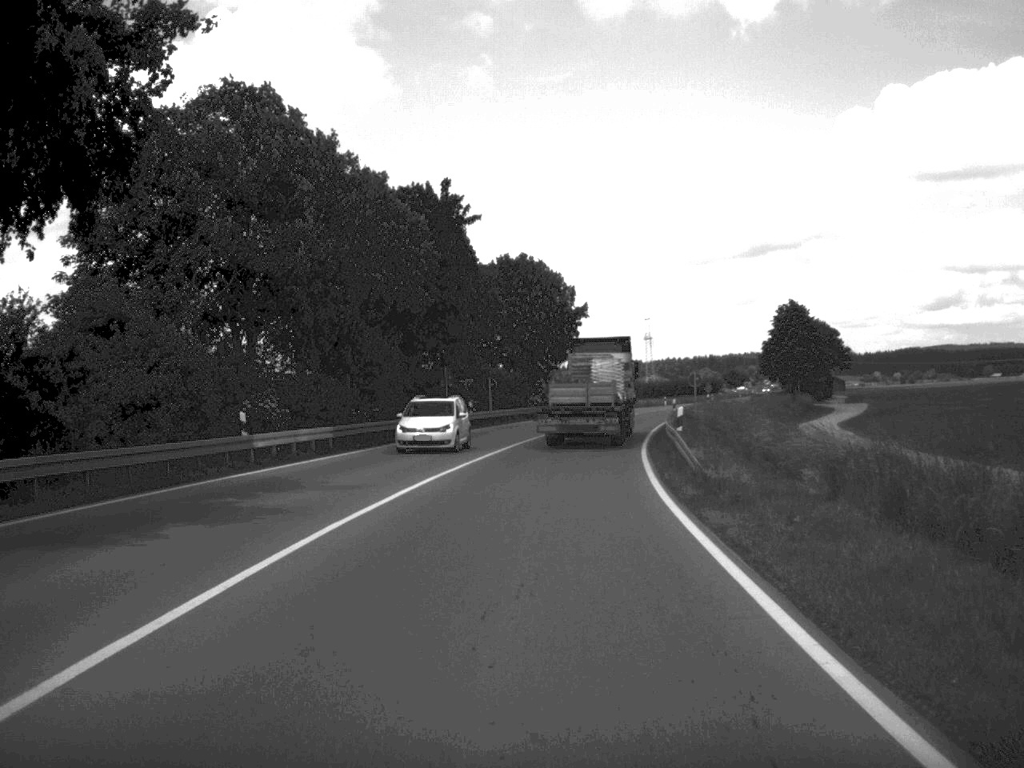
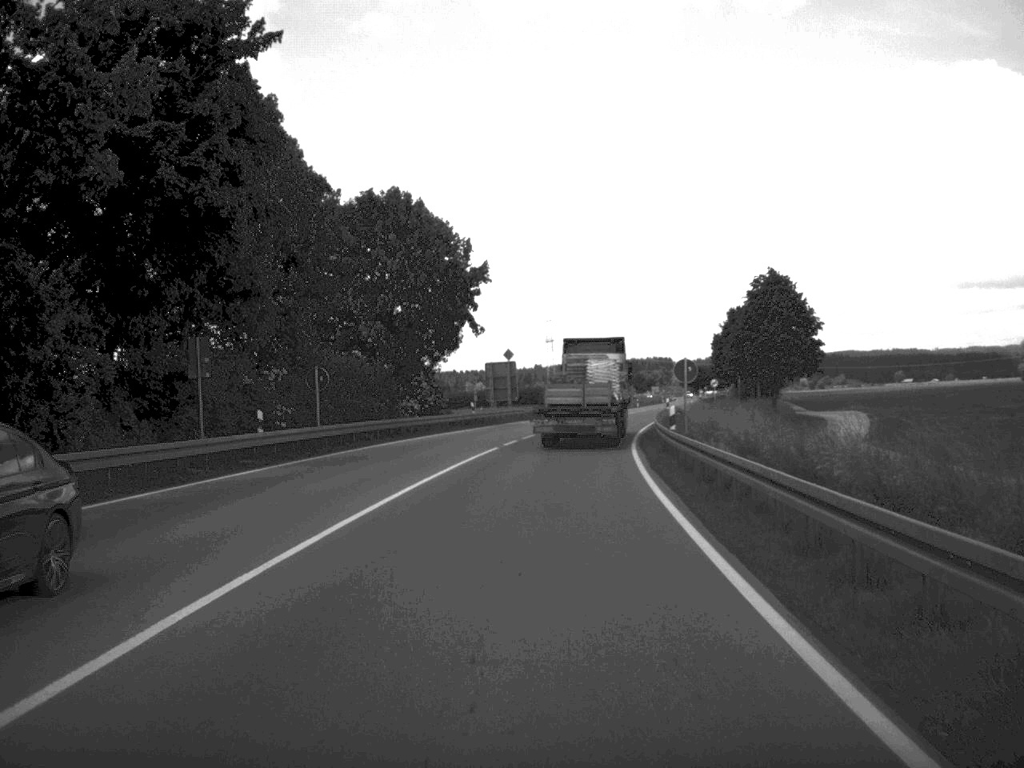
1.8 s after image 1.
(+1.2, +31.9) m; +4°
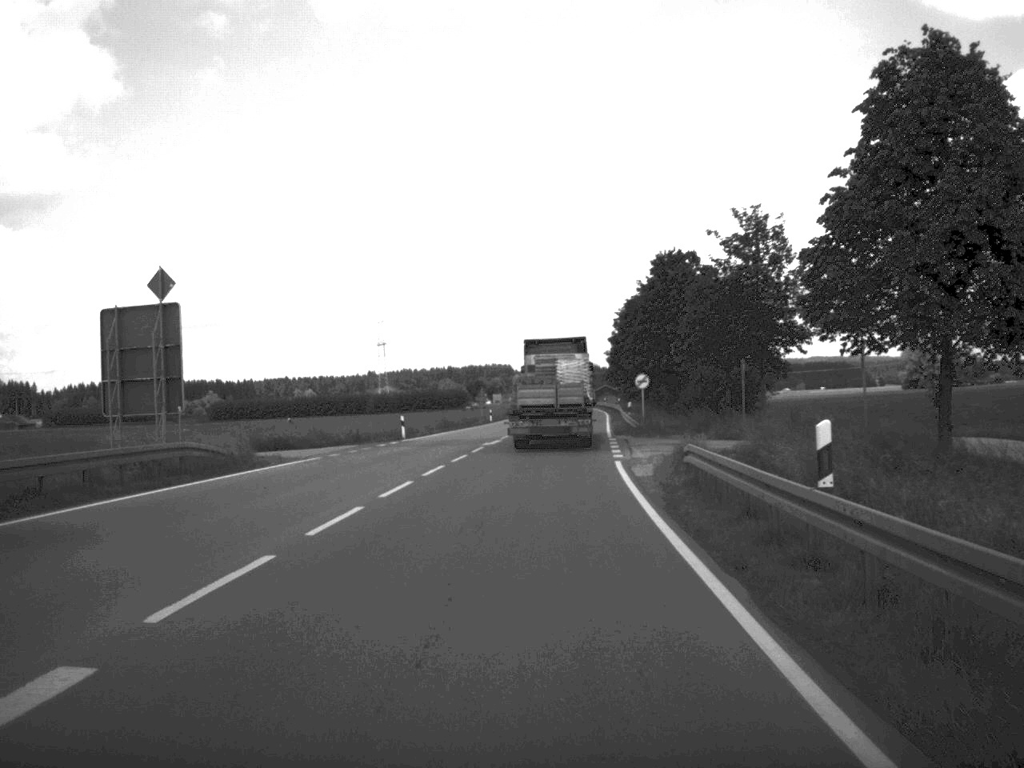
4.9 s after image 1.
(+3.3, +56.1) m; +7°
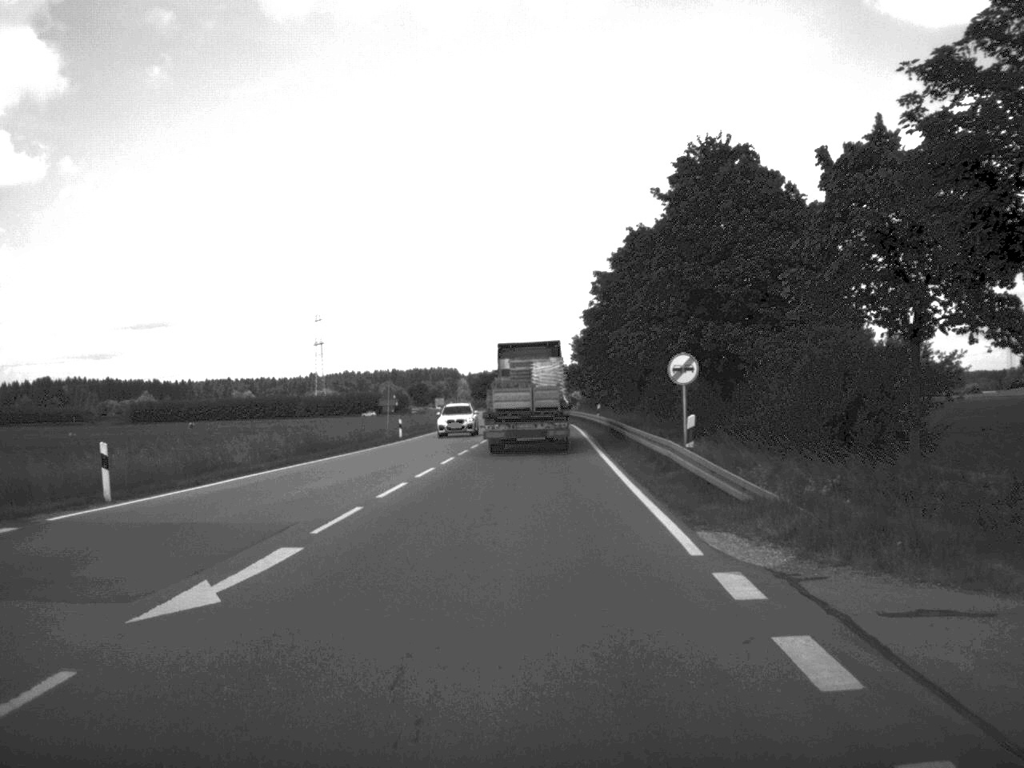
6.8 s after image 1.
(+0.8, +34.8) m; +2°
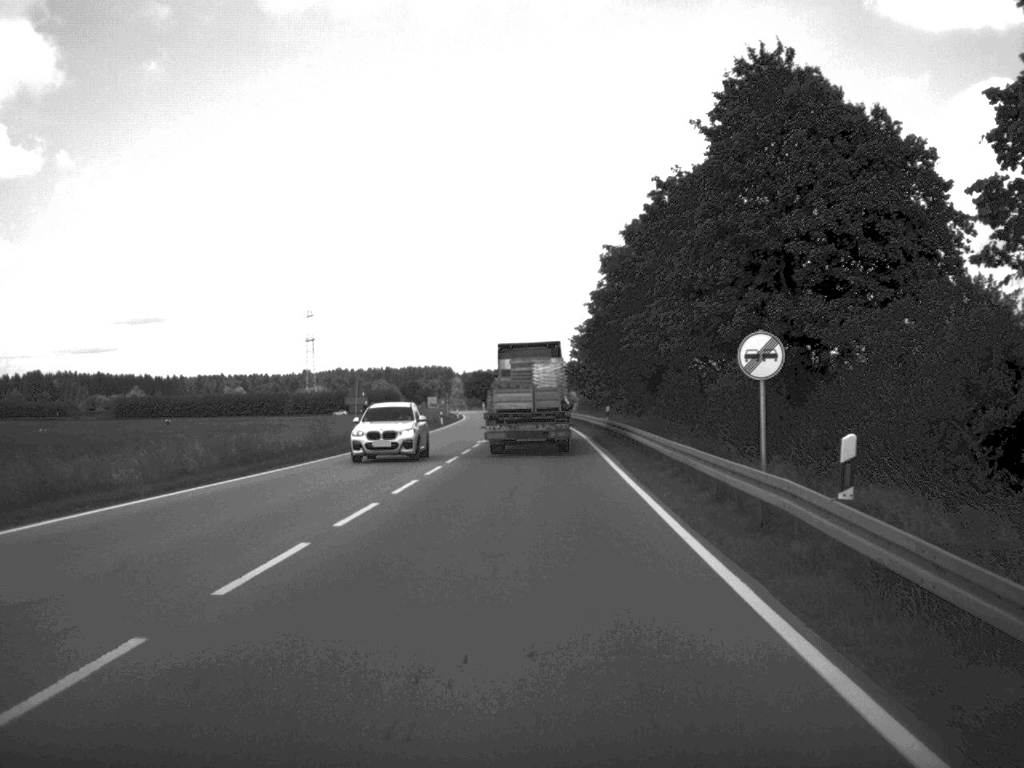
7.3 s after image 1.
(0.0, +10.8) m; 0°
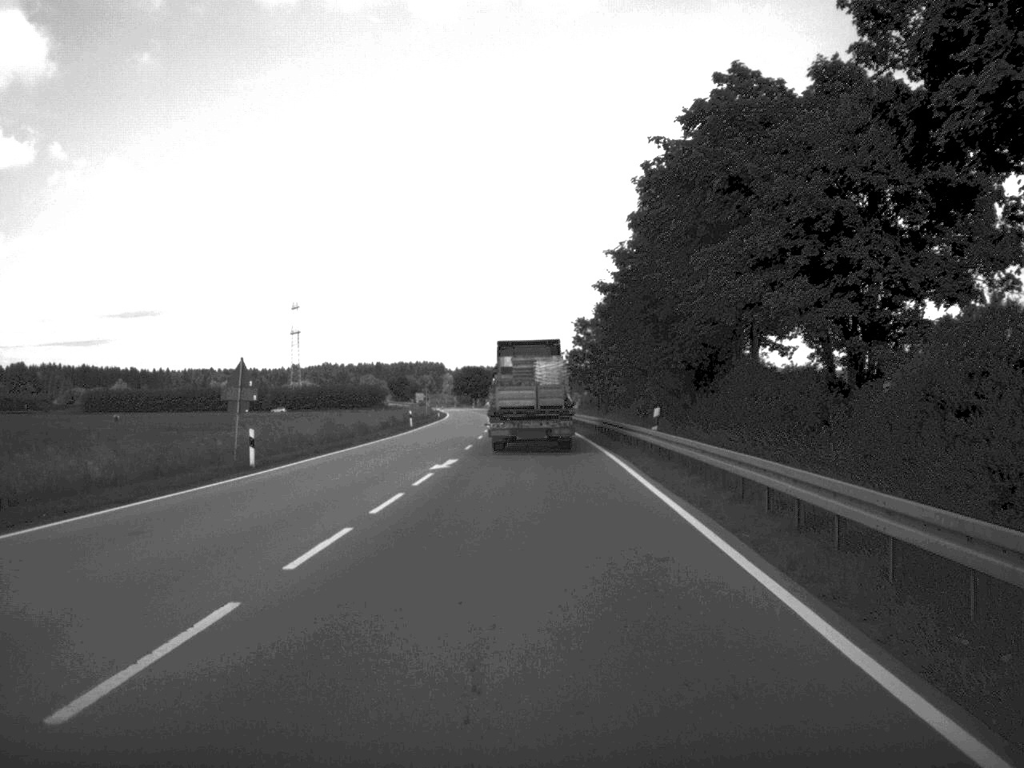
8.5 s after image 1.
(0.0, +22.0) m; 0°
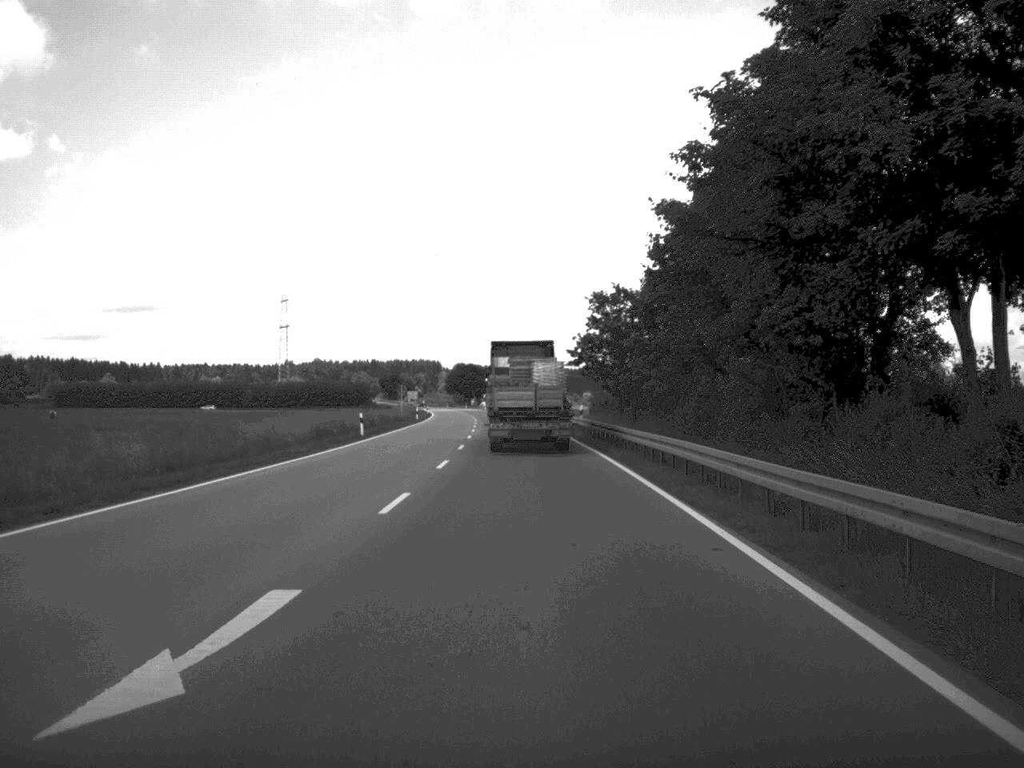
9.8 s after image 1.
(0.0, +23.6) m; 0°
